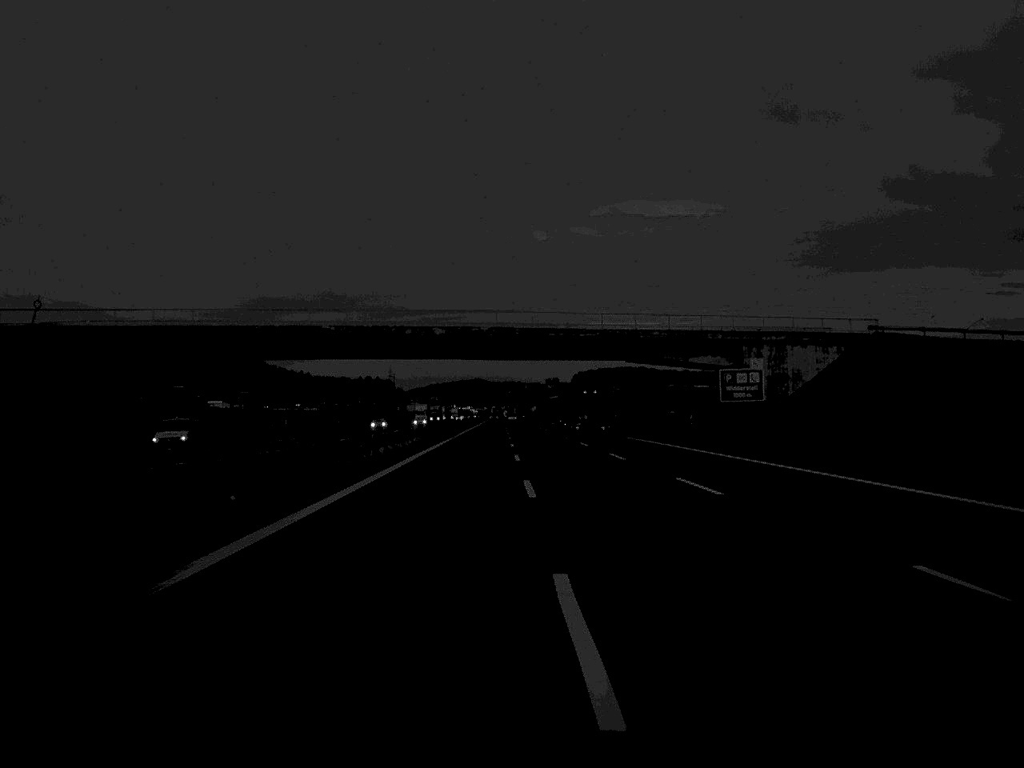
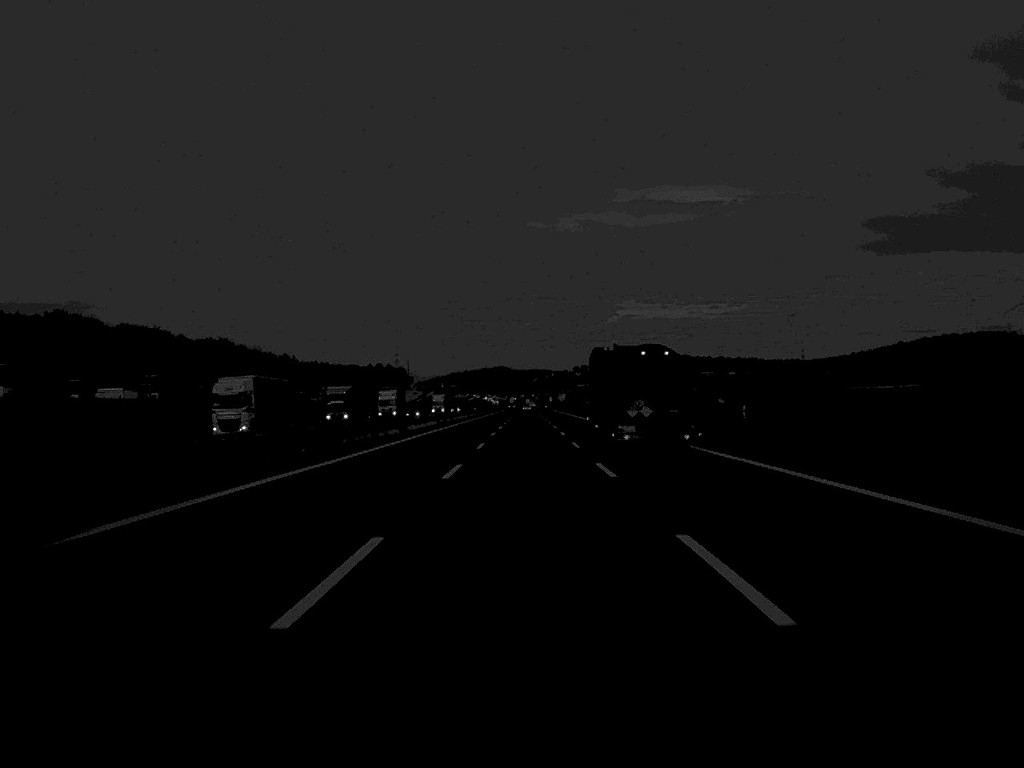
(-0.2, +122.4) m; -1°
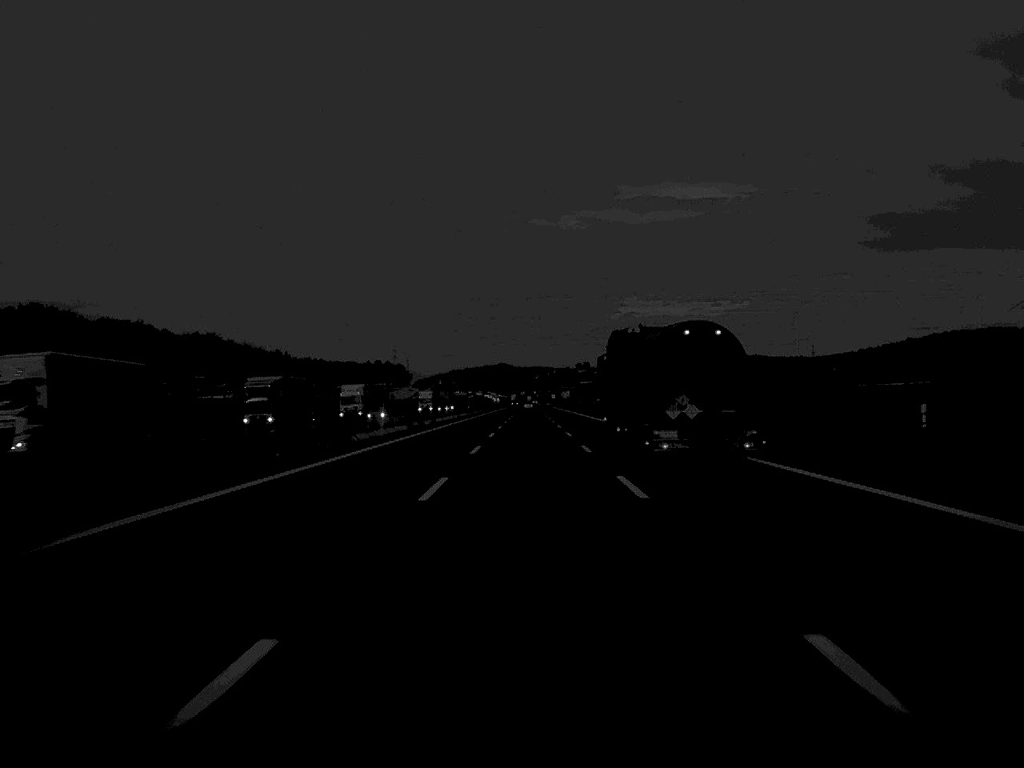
(0.0, +24.3) m; 0°
